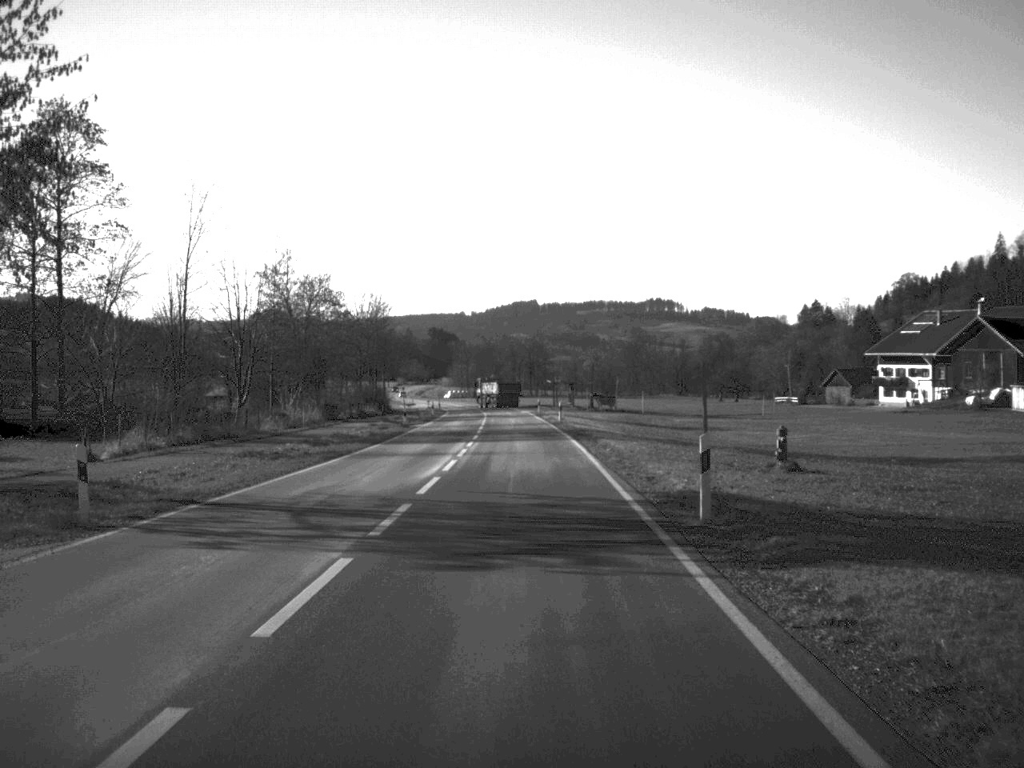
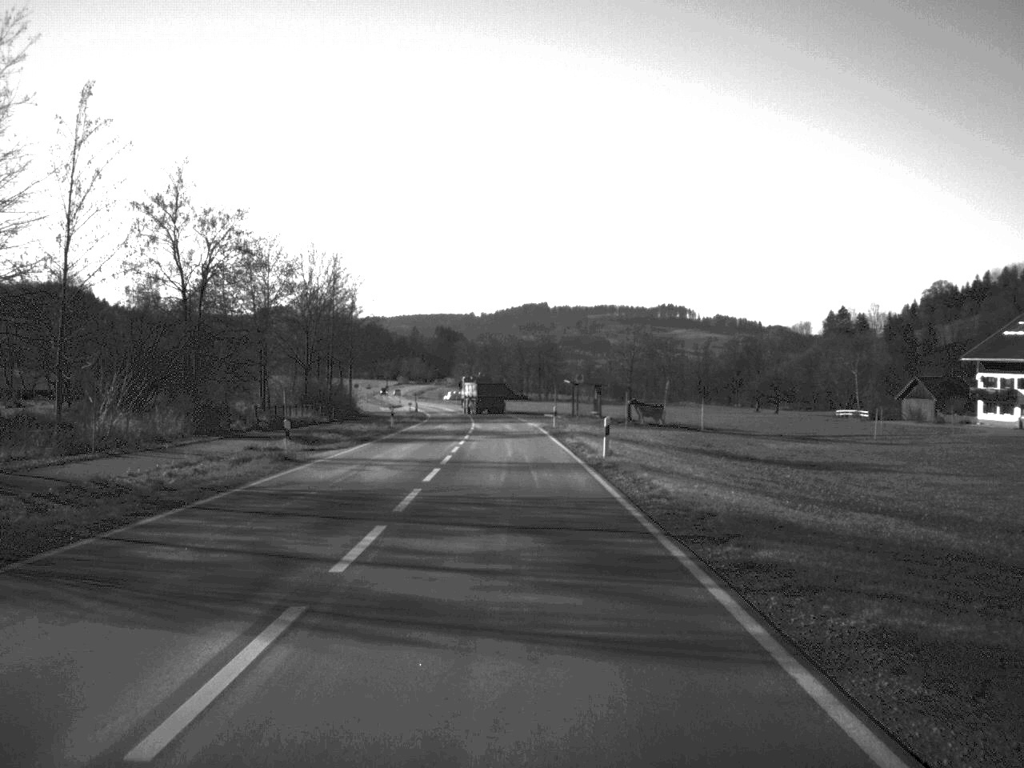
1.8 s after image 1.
(0.0, +32.4) m; 0°
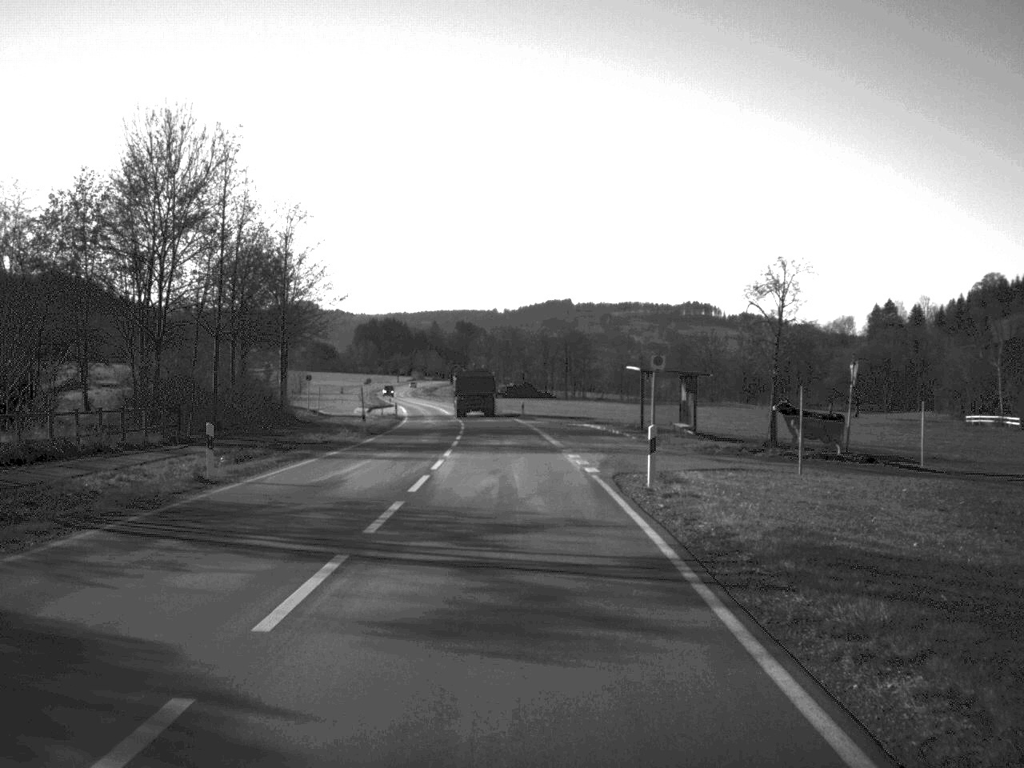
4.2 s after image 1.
(-0.3, +38.5) m; -1°
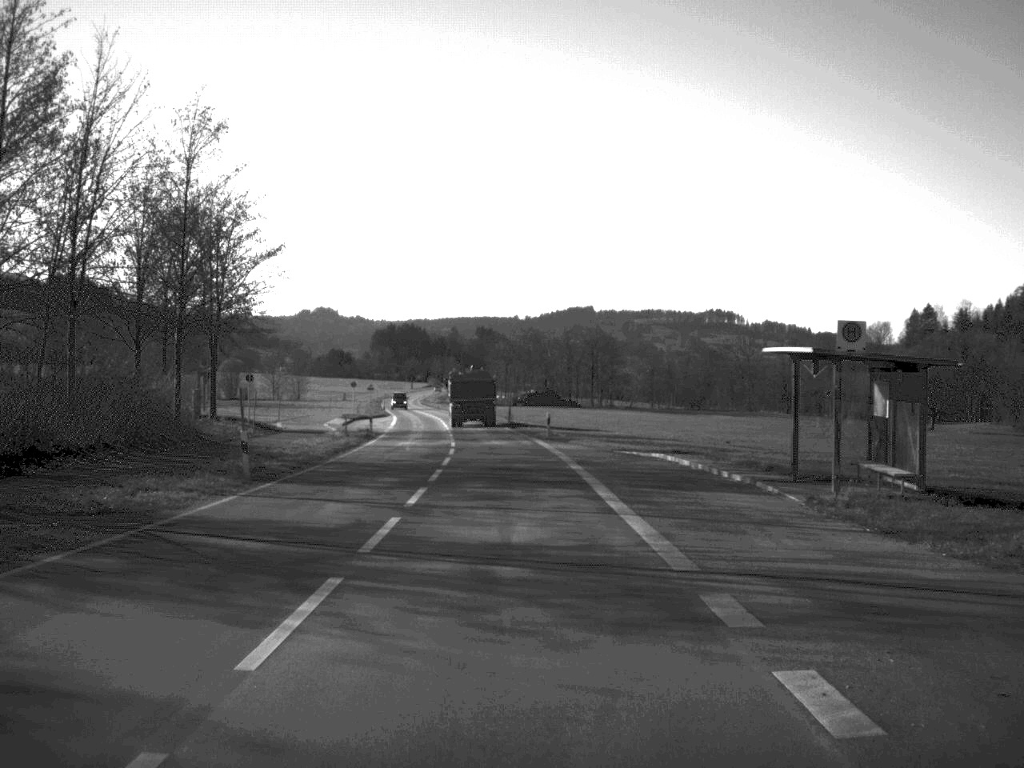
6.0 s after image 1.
(-0.2, +24.7) m; -1°
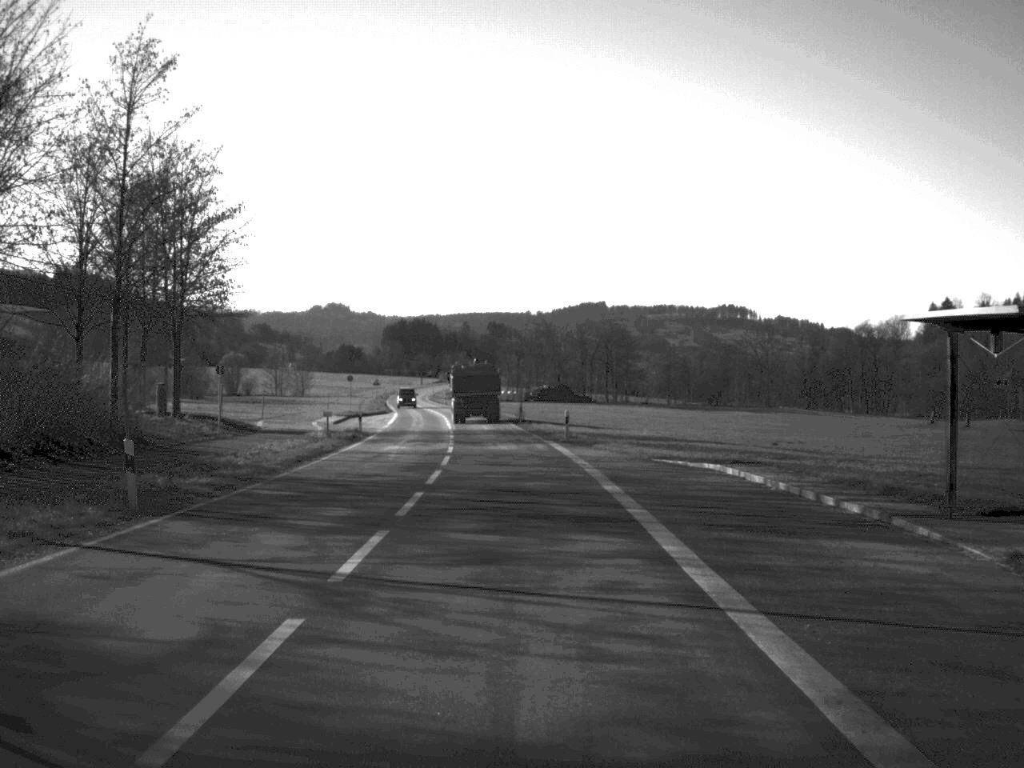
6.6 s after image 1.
(0.0, +8.5) m; -1°
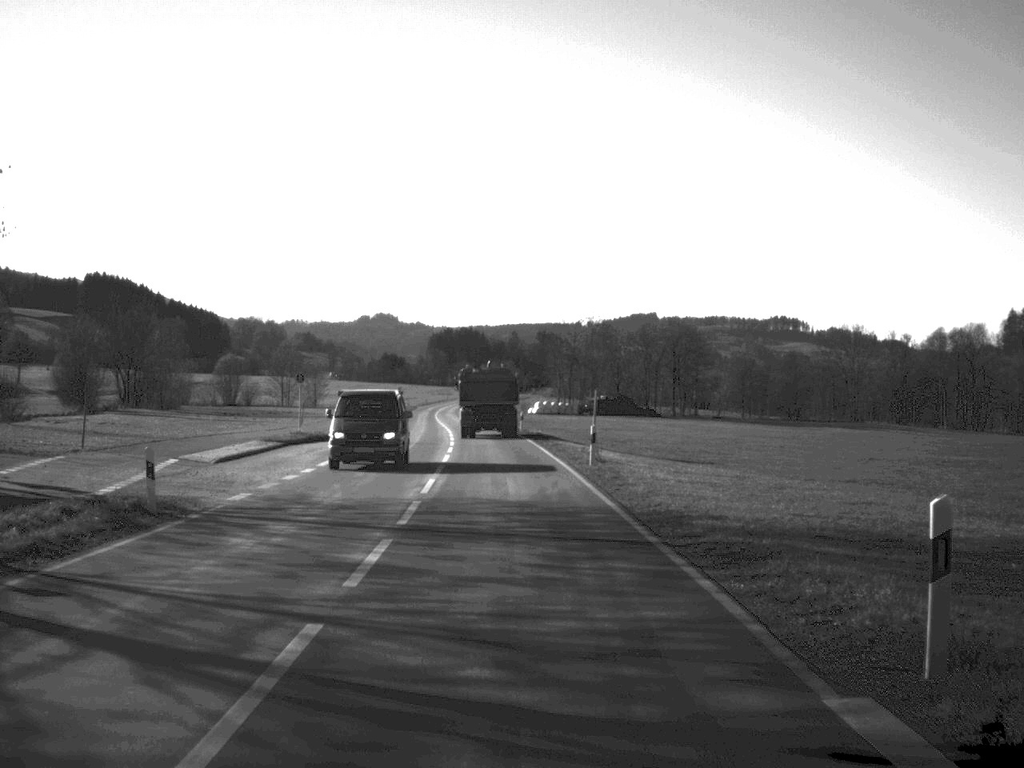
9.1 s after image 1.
(-0.6, +35.5) m; -2°
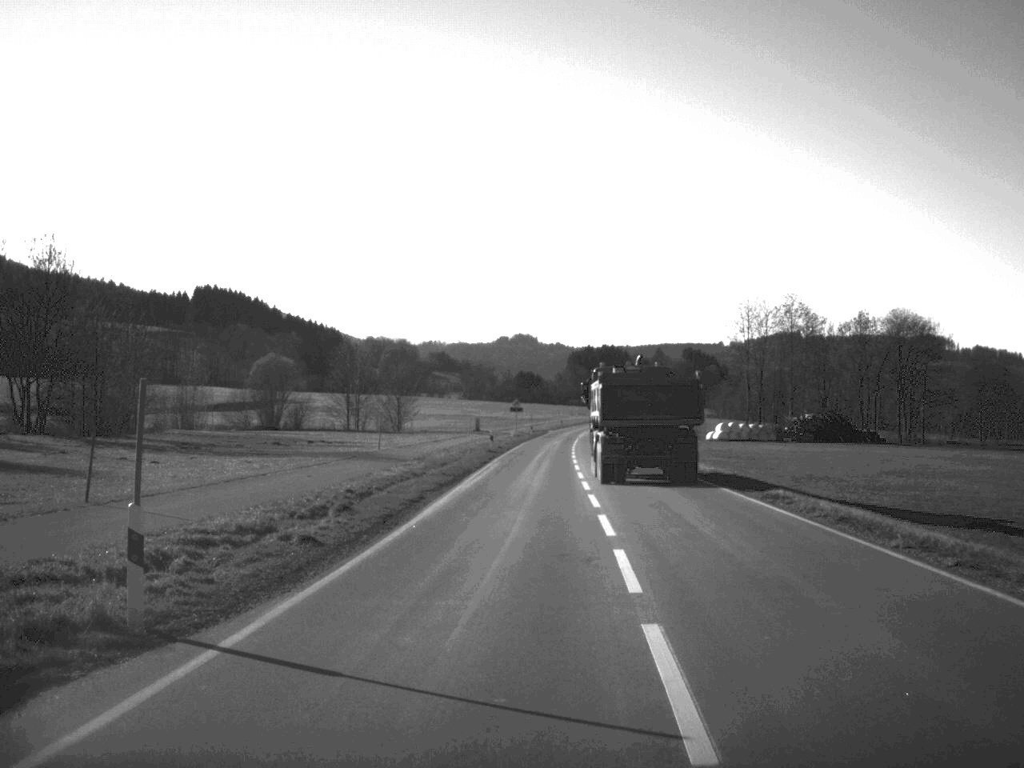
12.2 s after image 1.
(-4.0, +59.5) m; -6°
